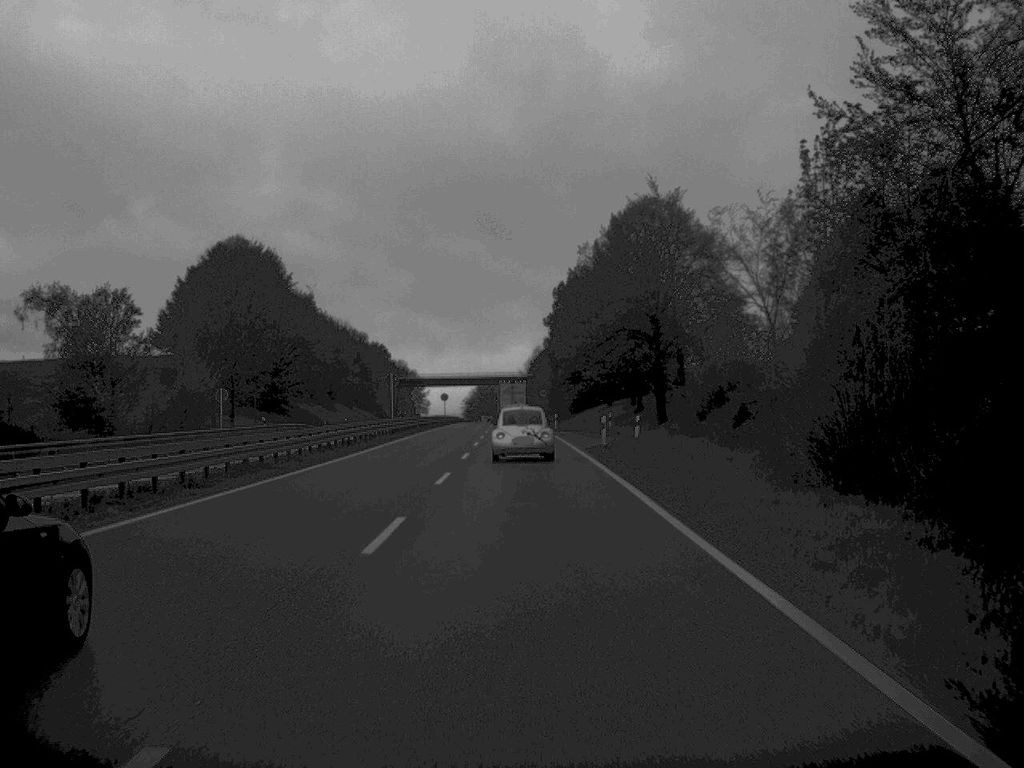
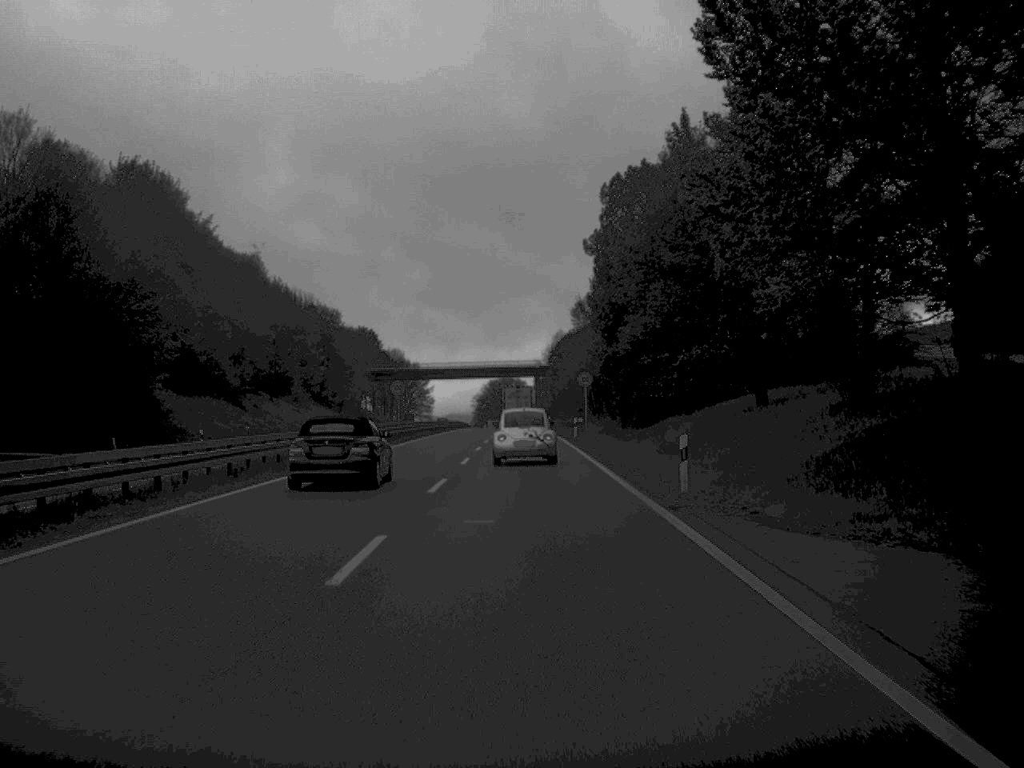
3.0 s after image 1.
(-0.5, +61.2) m; -1°
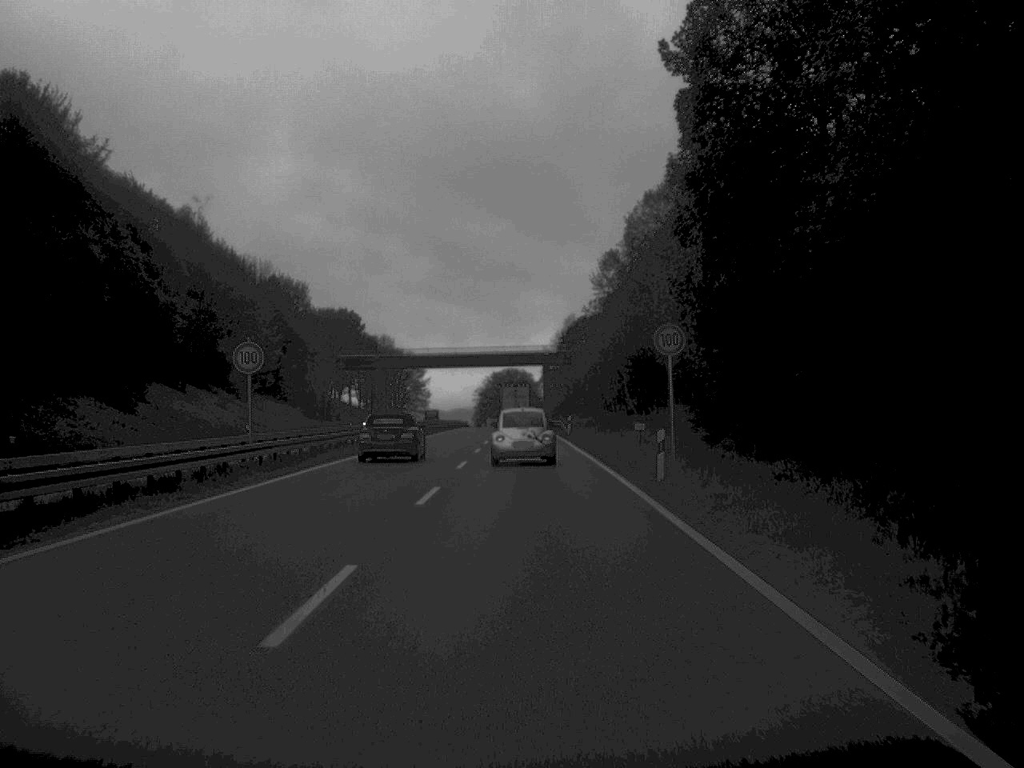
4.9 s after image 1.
(-0.1, +38.2) m; 0°
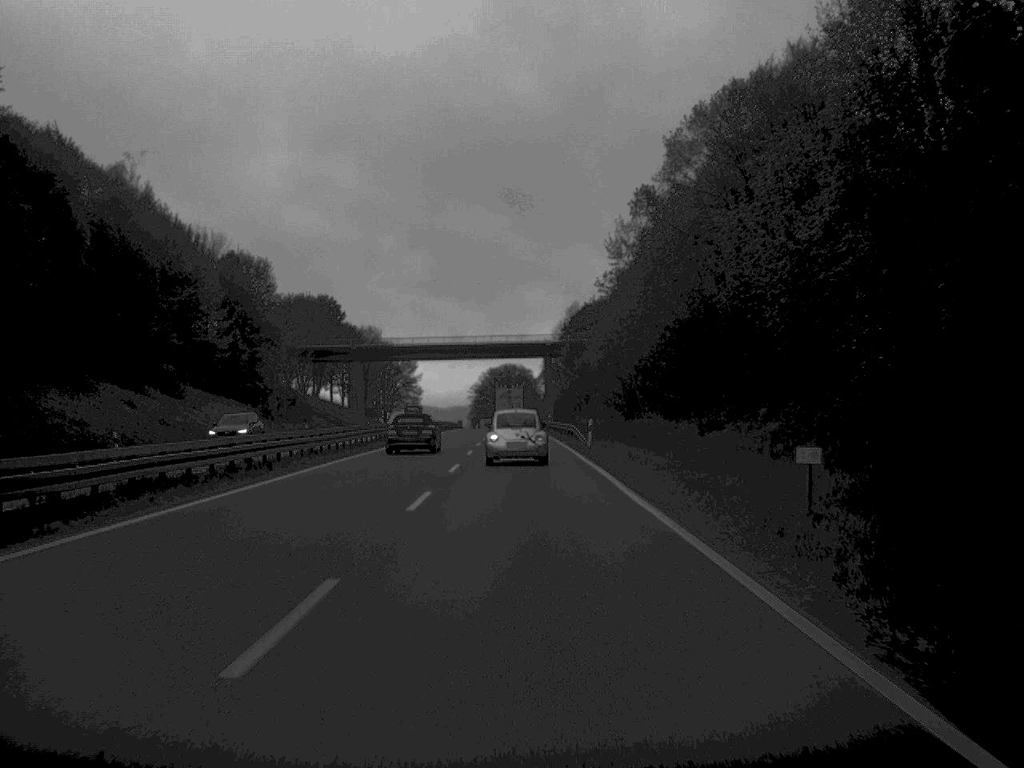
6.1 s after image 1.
(0.0, +24.6) m; 0°
